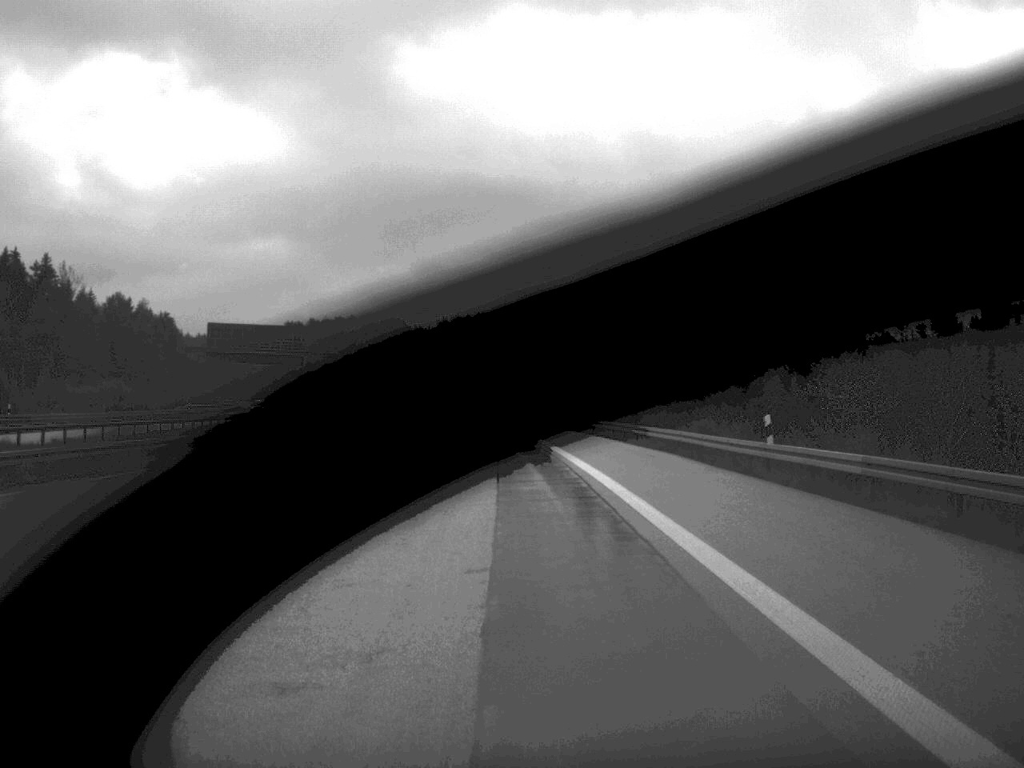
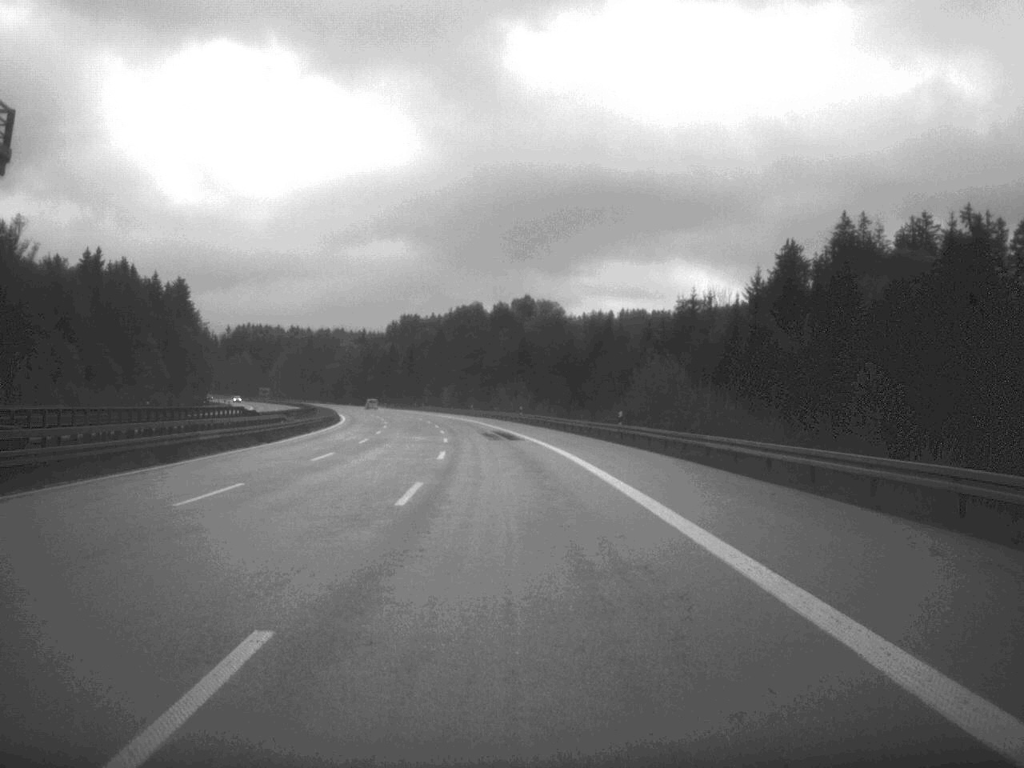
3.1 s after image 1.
(-7.1, +117.4) m; -6°
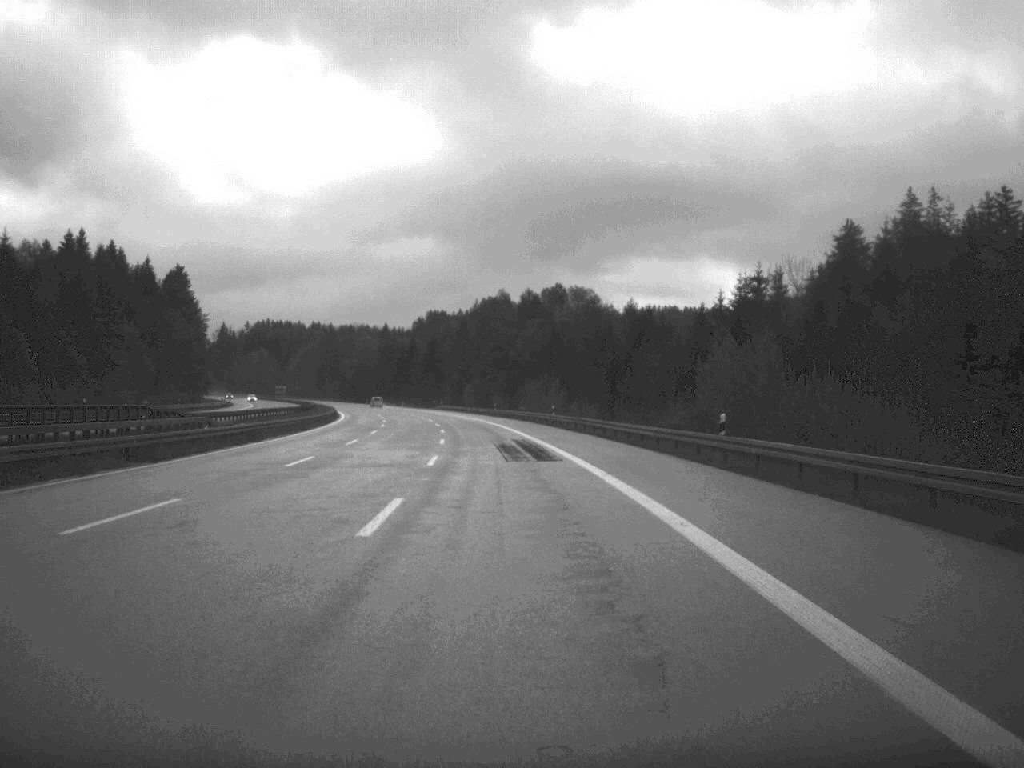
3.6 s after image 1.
(-0.3, +22.4) m; -1°
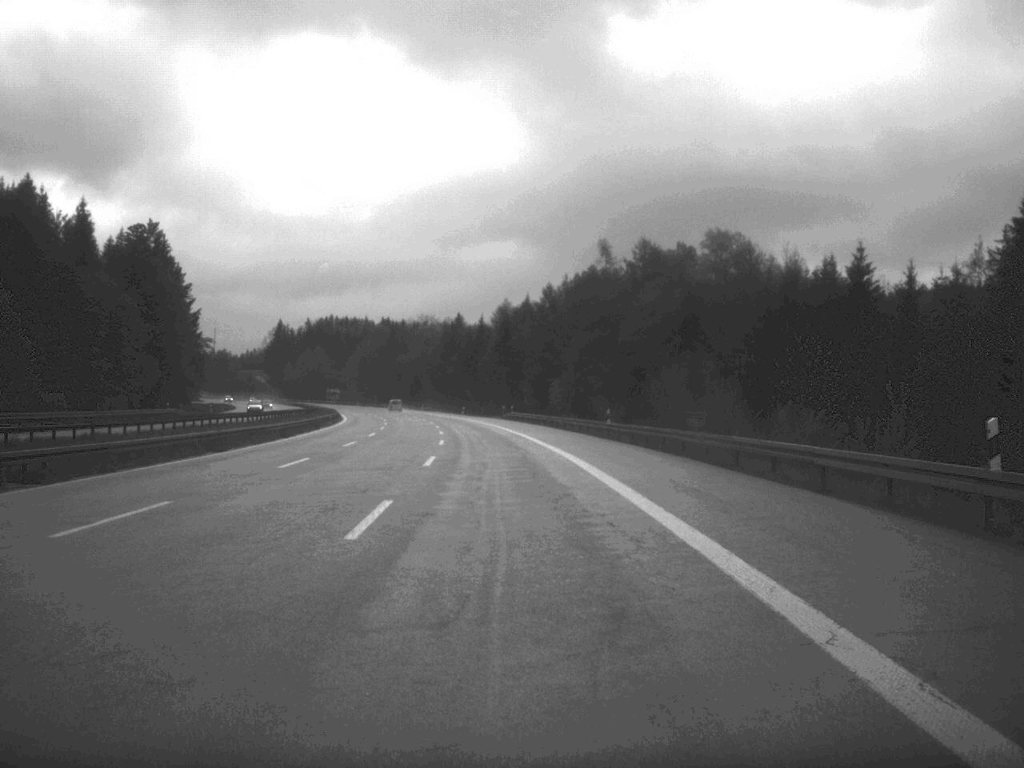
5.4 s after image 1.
(-2.7, +69.2) m; -4°
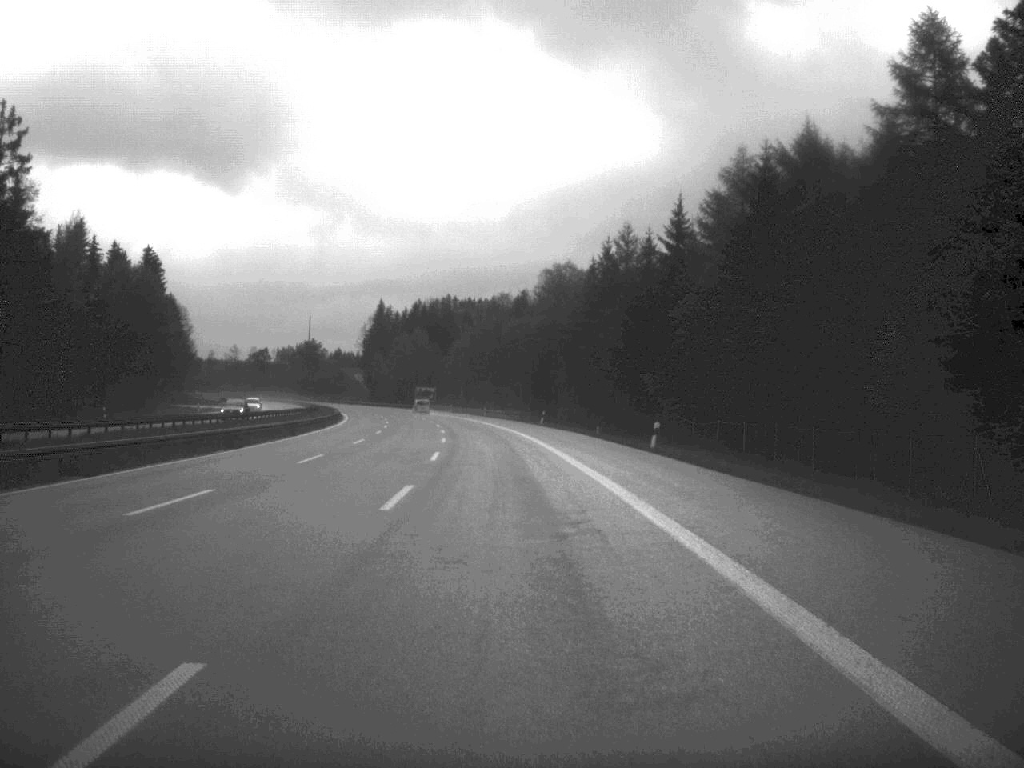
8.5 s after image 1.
(-7.4, +116.5) m; -7°
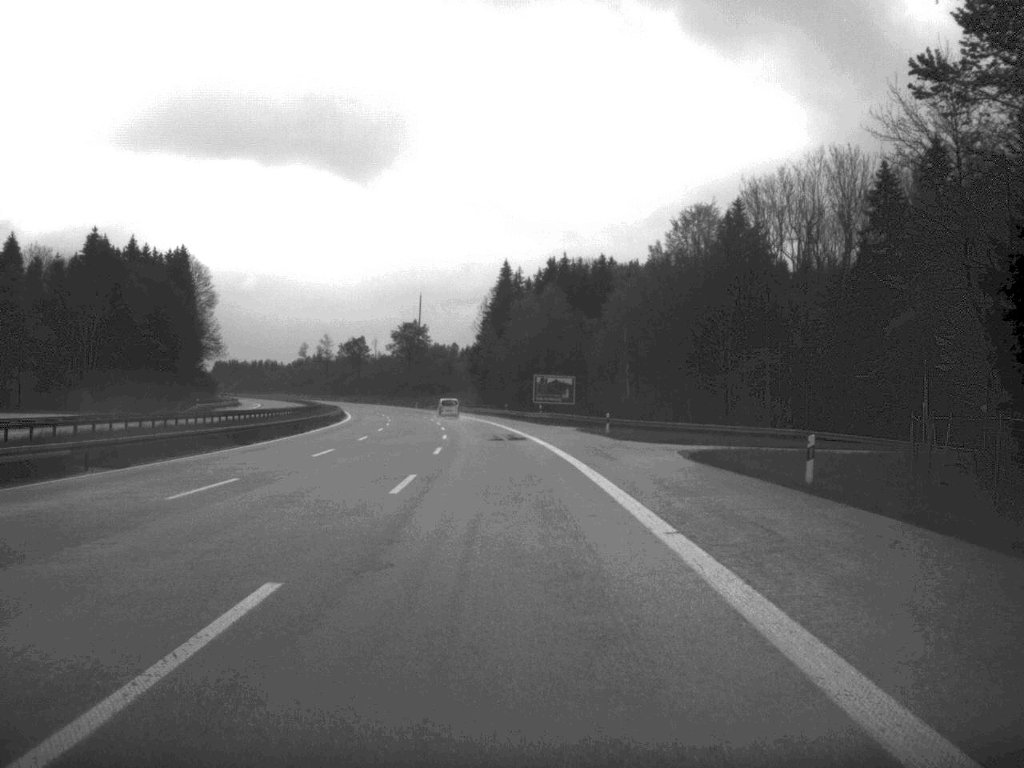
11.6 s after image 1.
(-7.2, +117.1) m; -7°
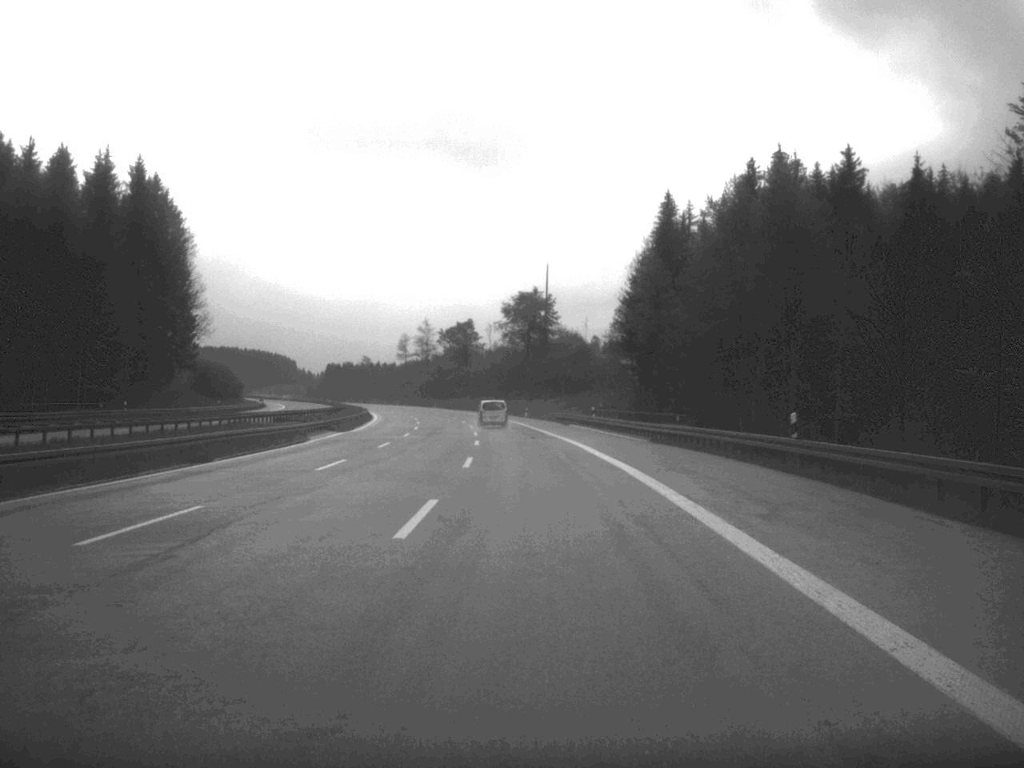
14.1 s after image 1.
(-4.9, +93.7) m; -6°
